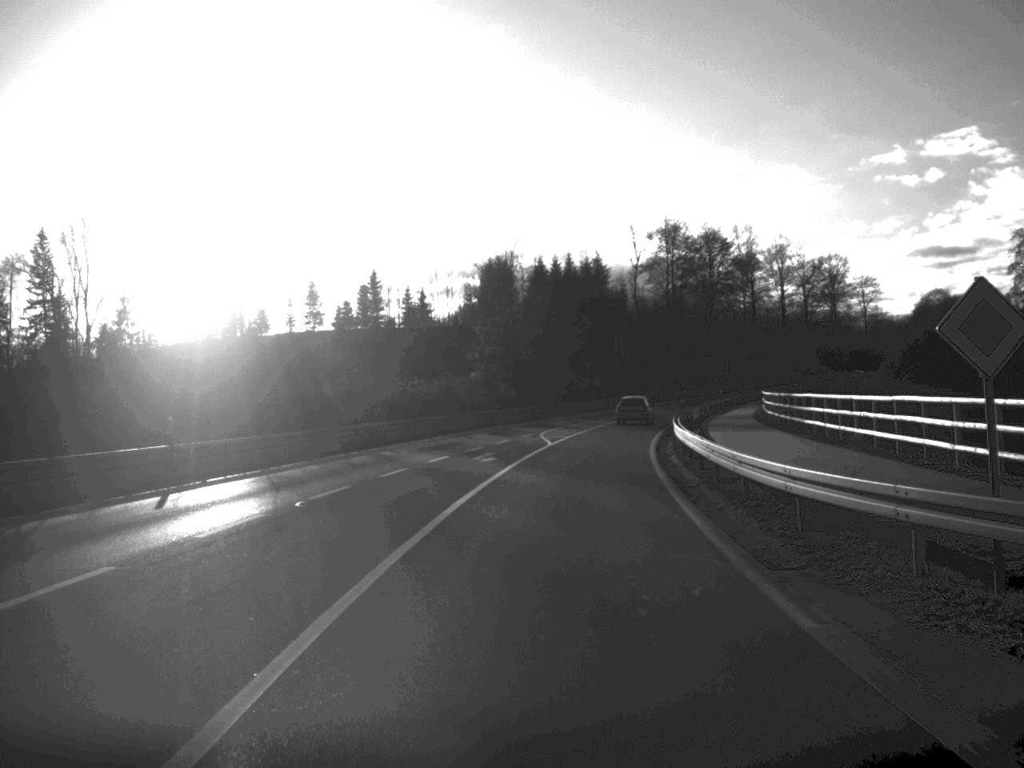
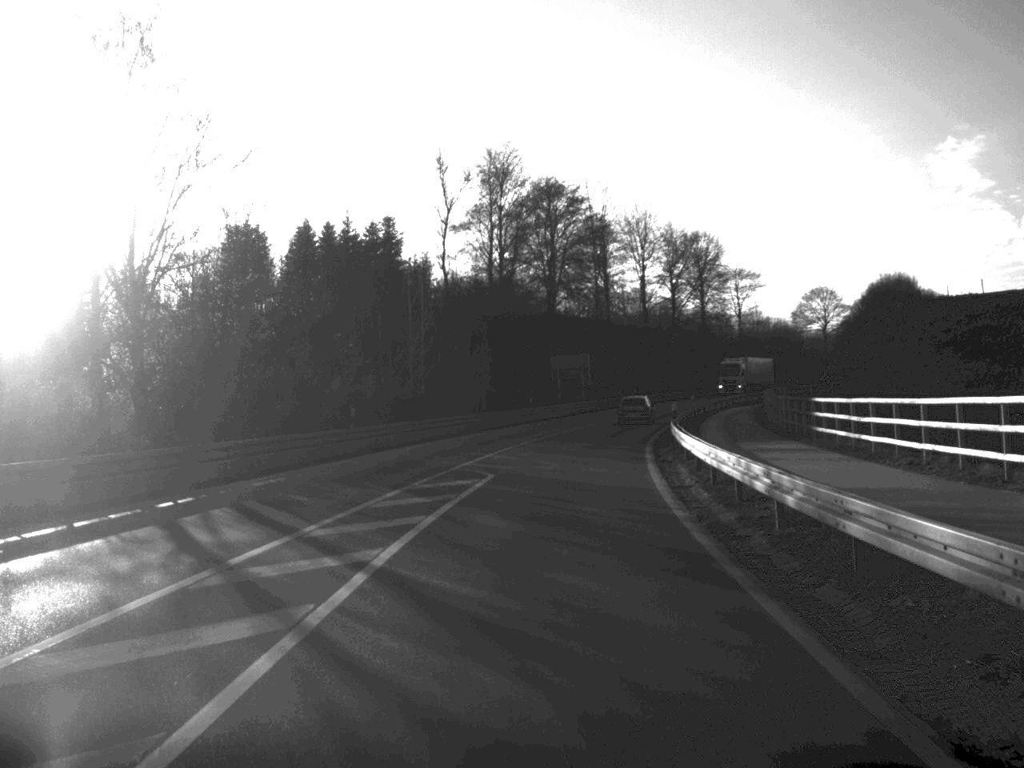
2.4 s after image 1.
(+4.1, +56.6) m; +9°
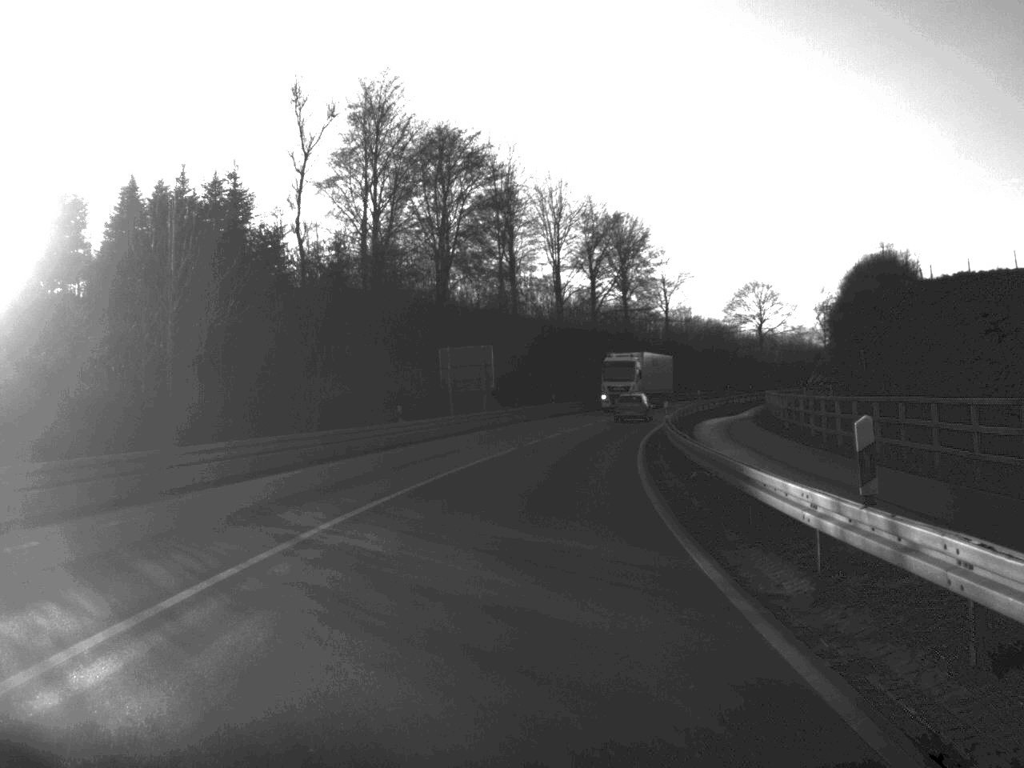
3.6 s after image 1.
(+1.1, +27.7) m; +4°
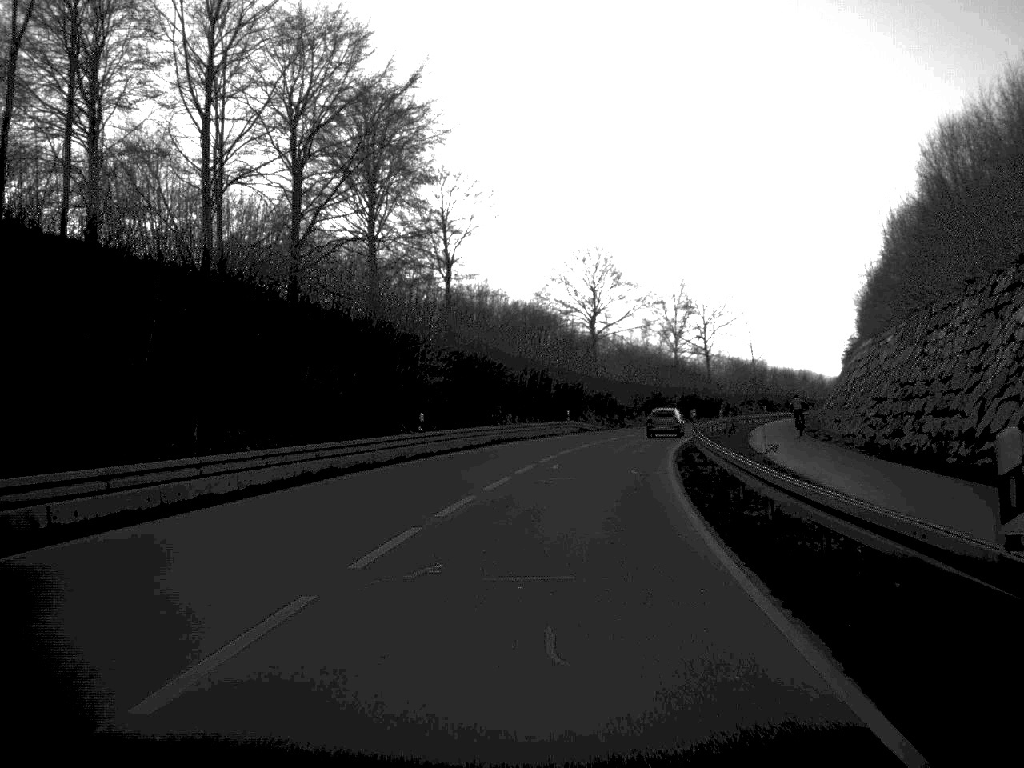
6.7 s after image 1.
(+6.5, +70.8) m; +10°
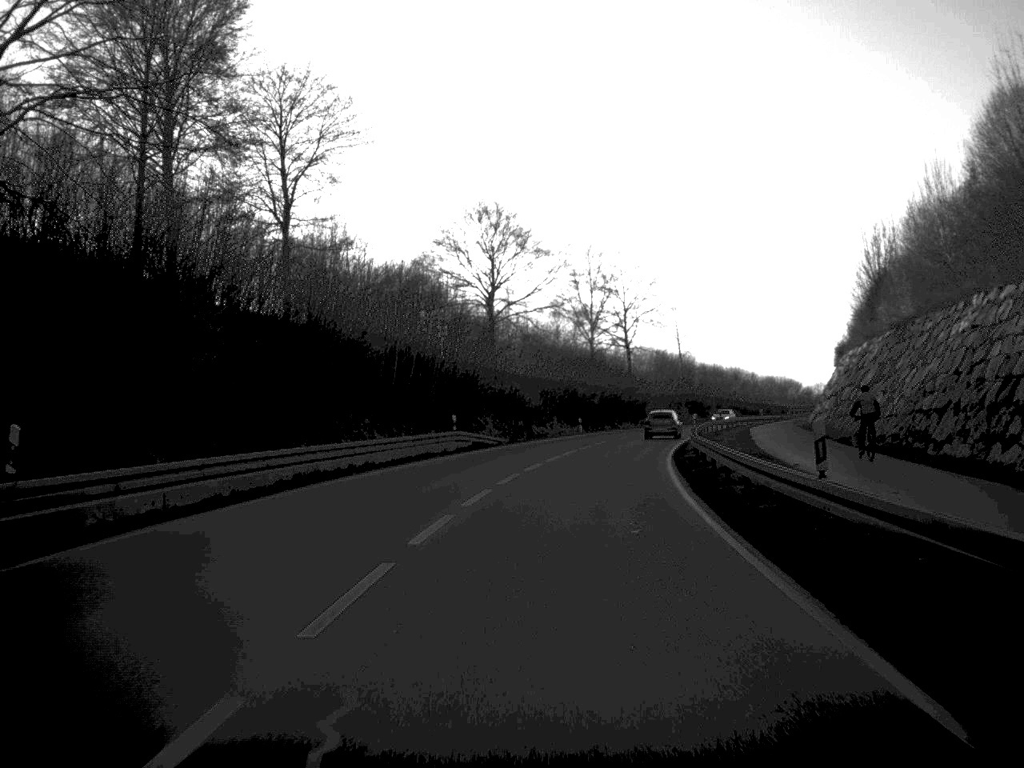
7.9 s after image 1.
(+1.1, +27.6) m; +5°
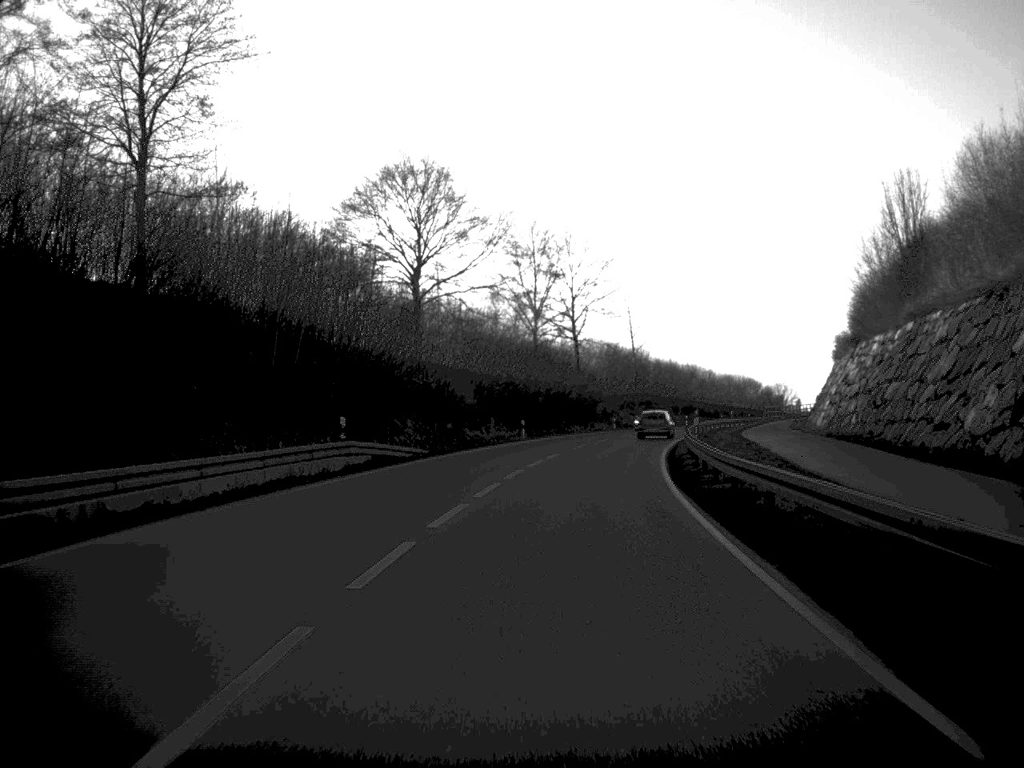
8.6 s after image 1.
(+0.4, +15.5) m; +3°
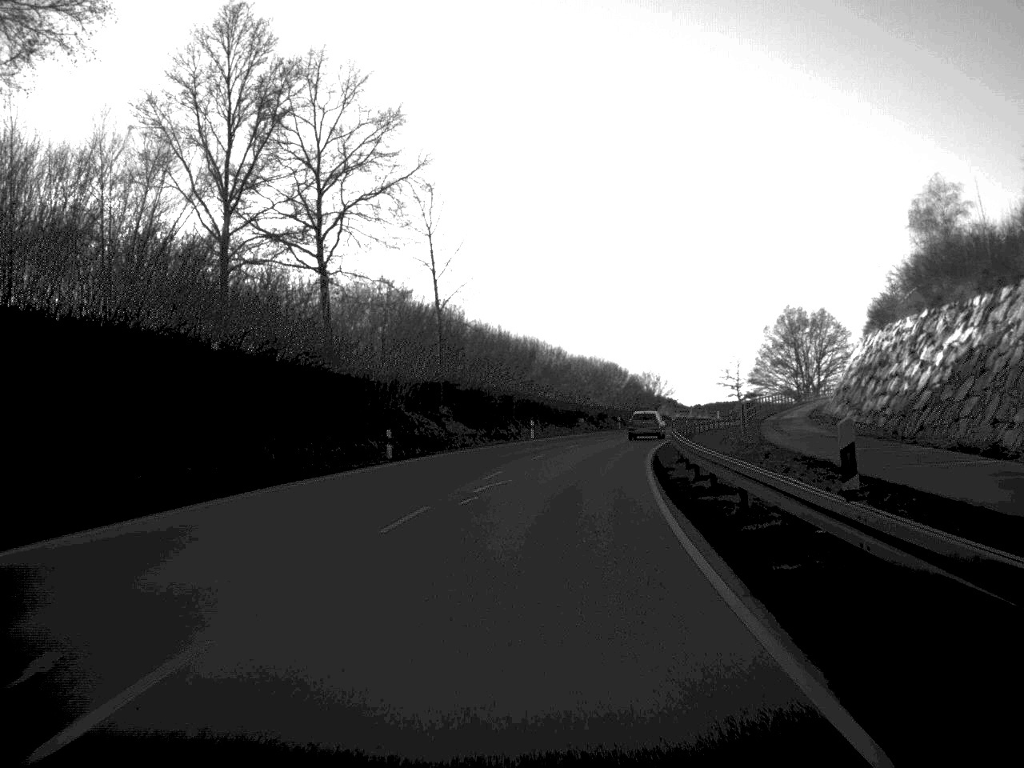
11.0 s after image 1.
(+4.7, +56.3) m; +8°
